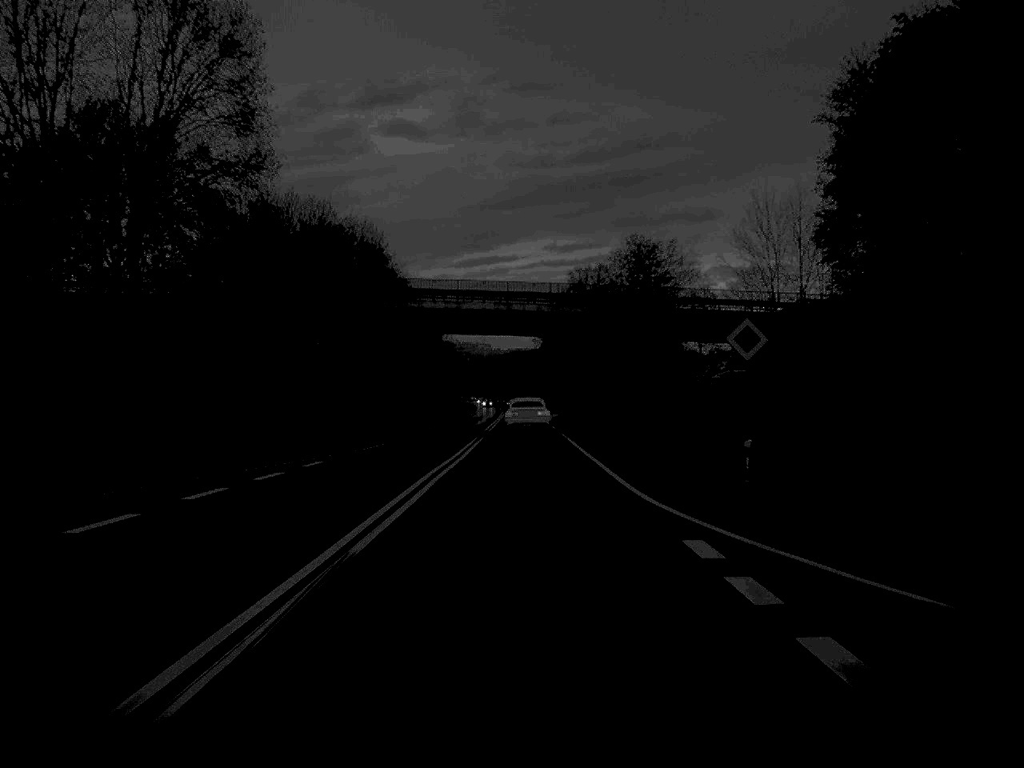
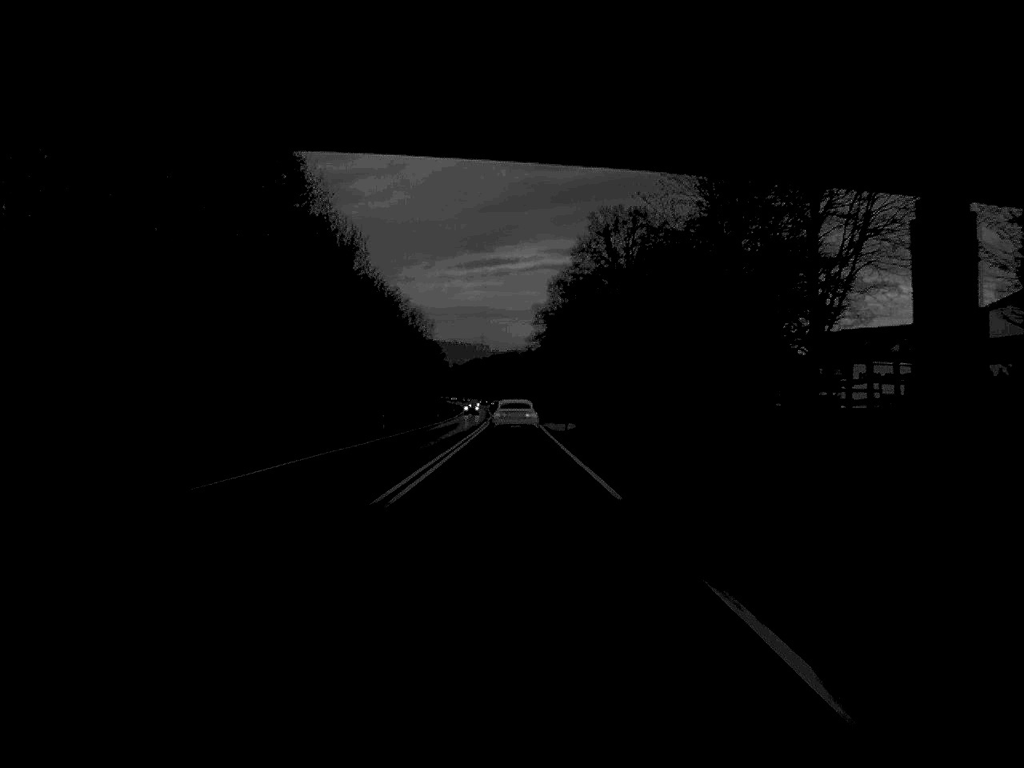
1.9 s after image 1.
(+0.1, +49.9) m; 0°
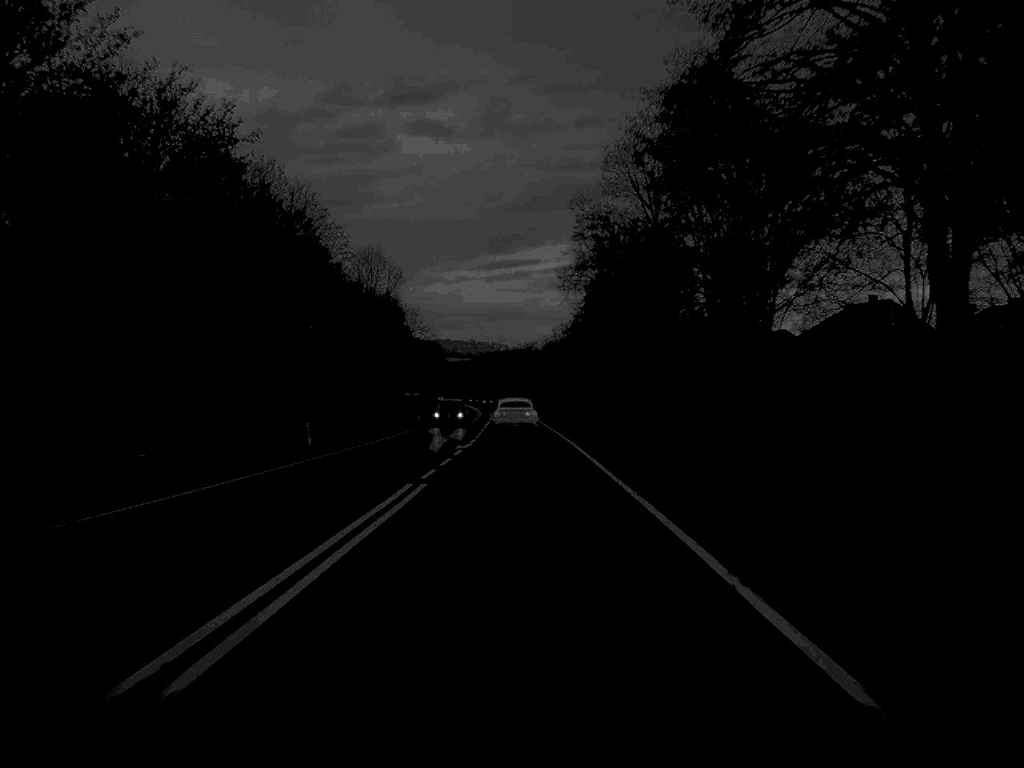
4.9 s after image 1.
(-0.6, +79.3) m; -1°
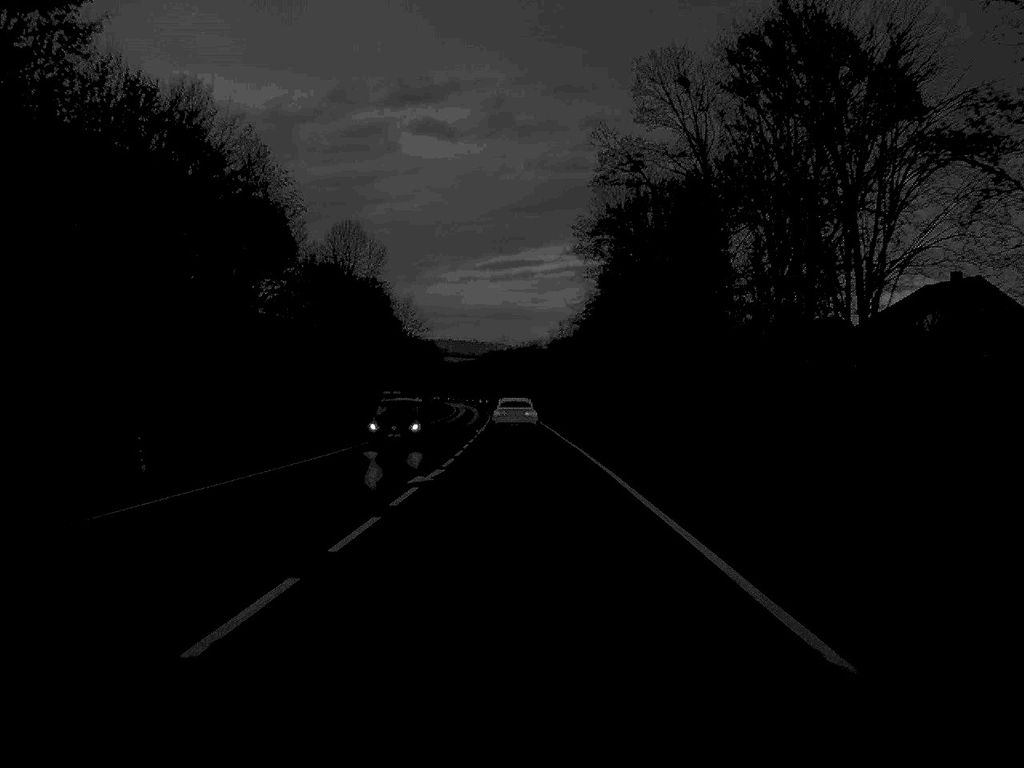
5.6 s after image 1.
(0.0, +18.6) m; 0°
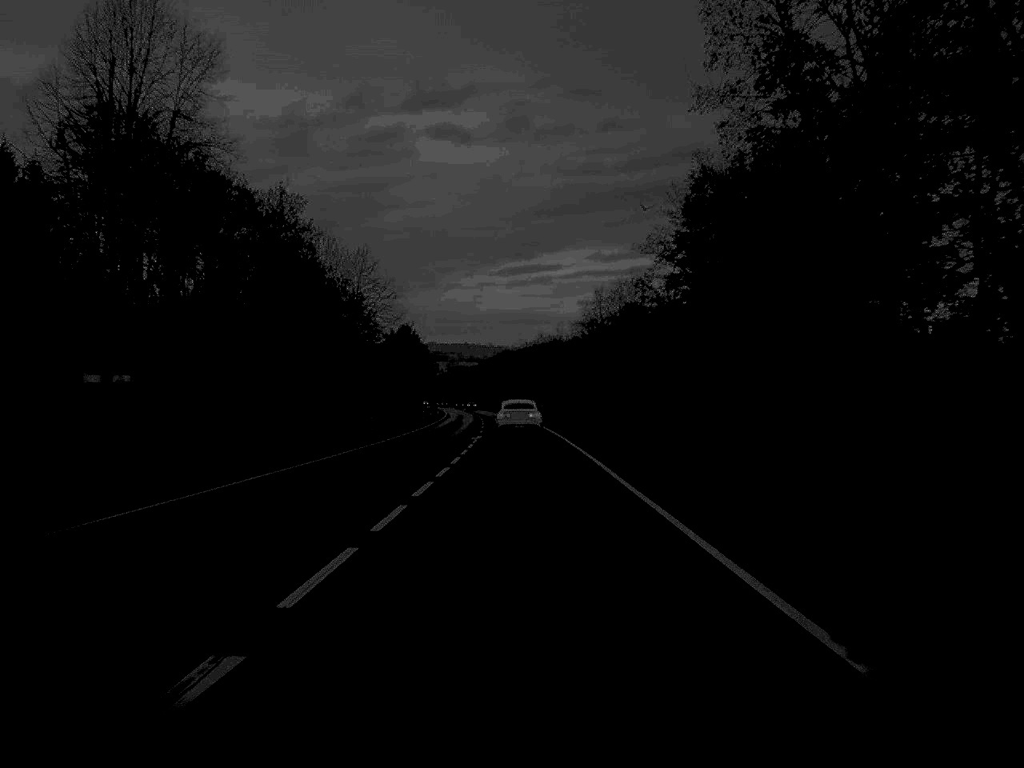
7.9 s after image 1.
(-0.4, +63.2) m; -1°
